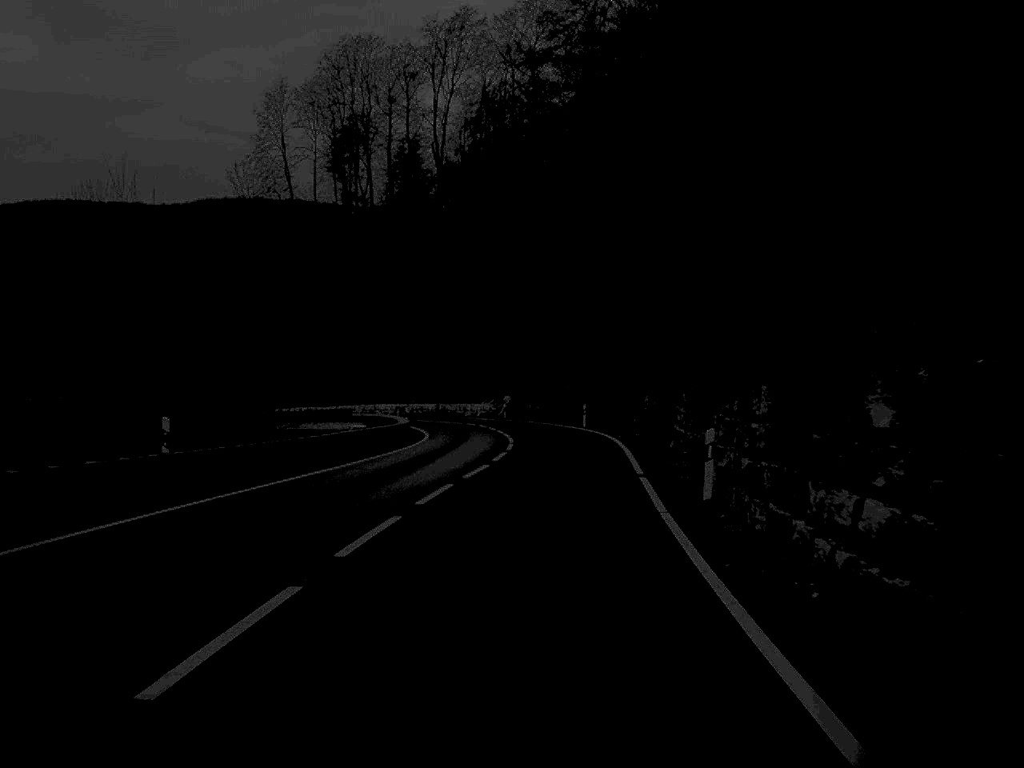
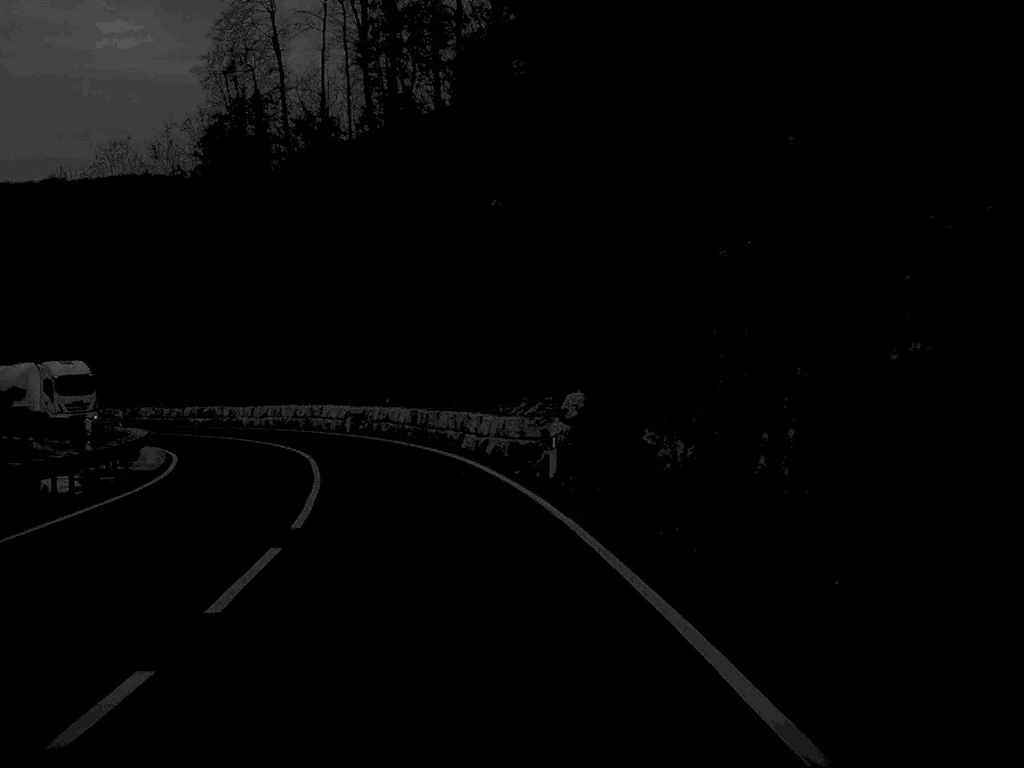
(-0.1, +62.9) m; -6°
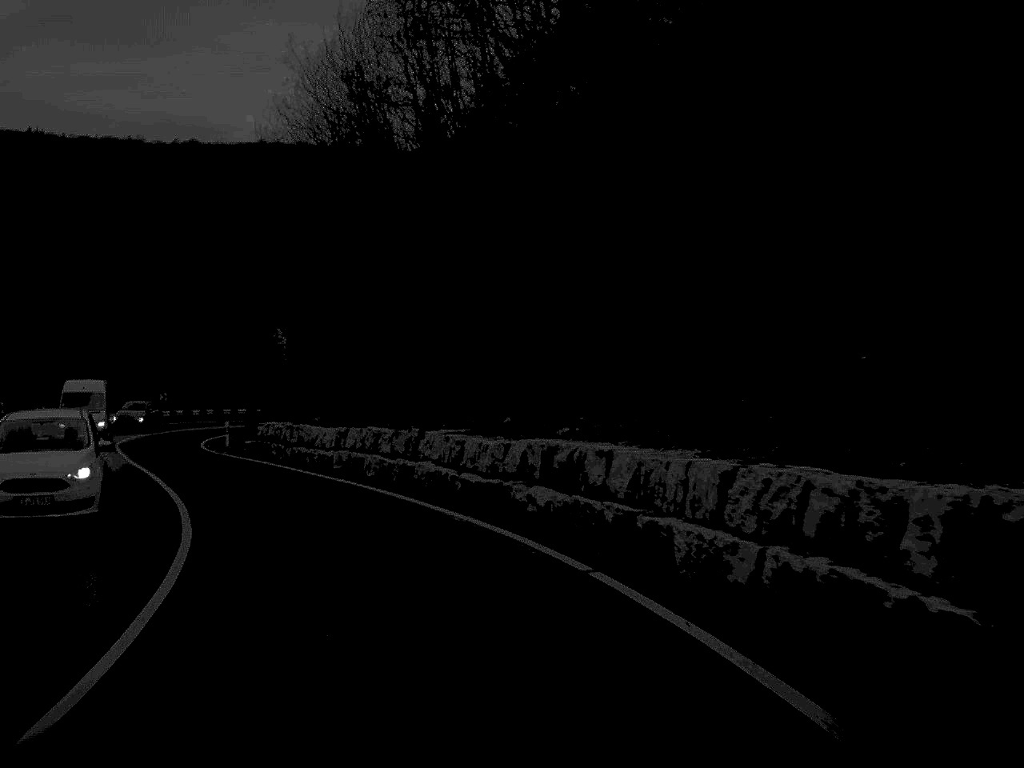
(-9.3, +49.2) m; -27°
